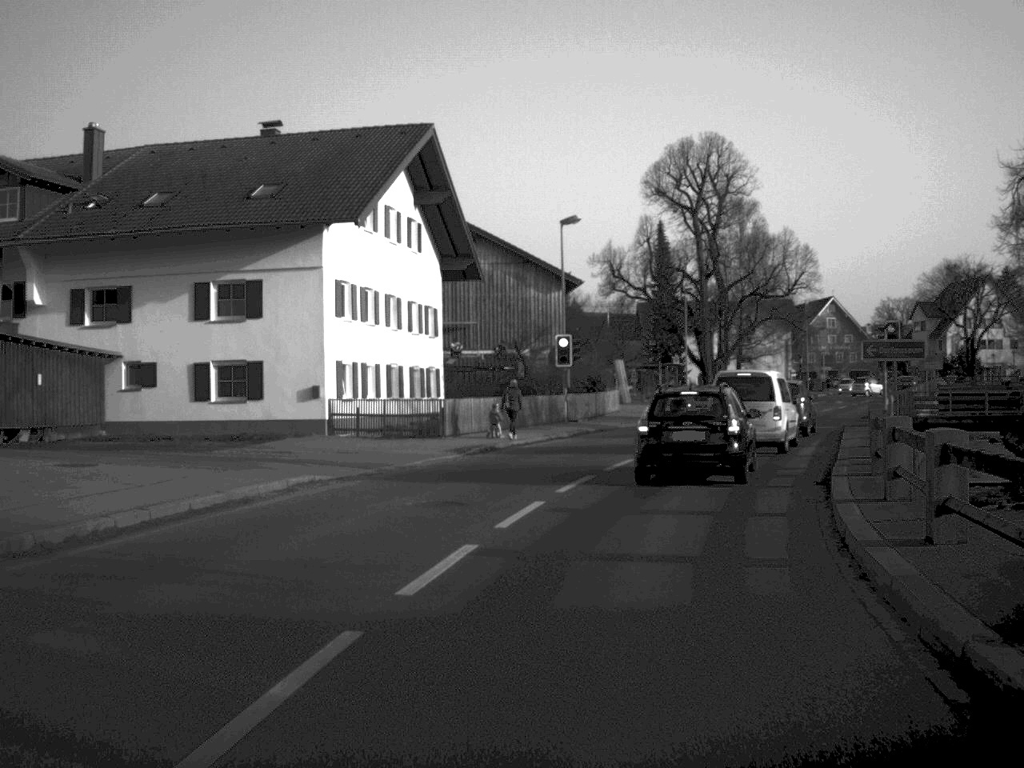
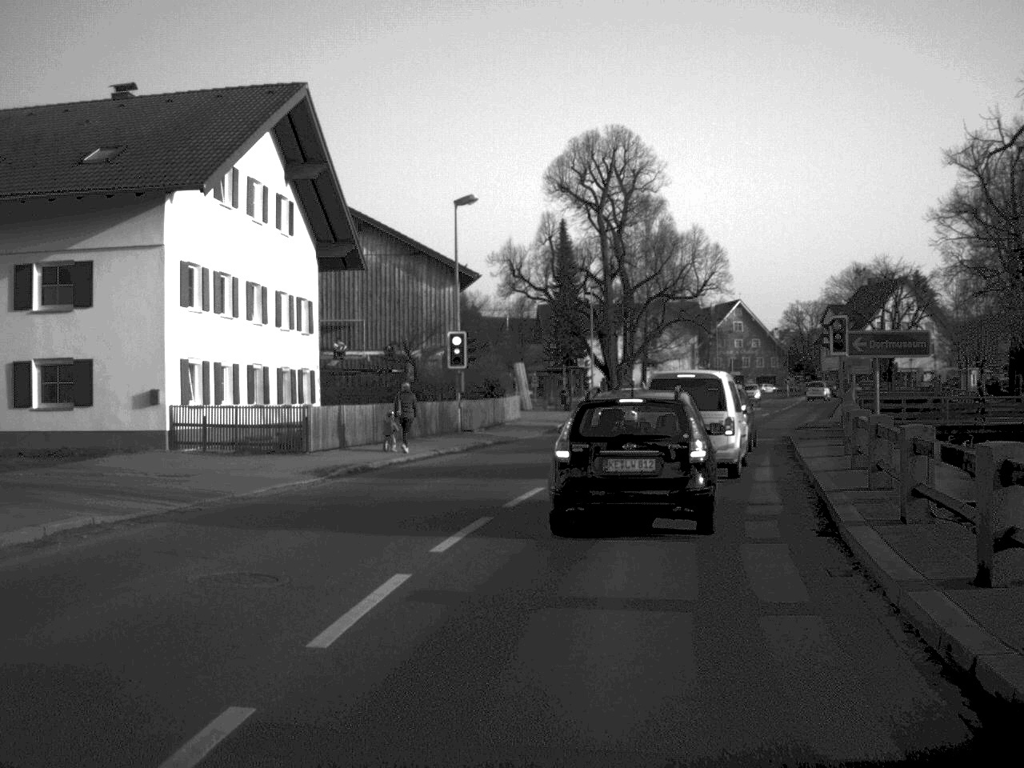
(+0.2, +6.3) m; +5°
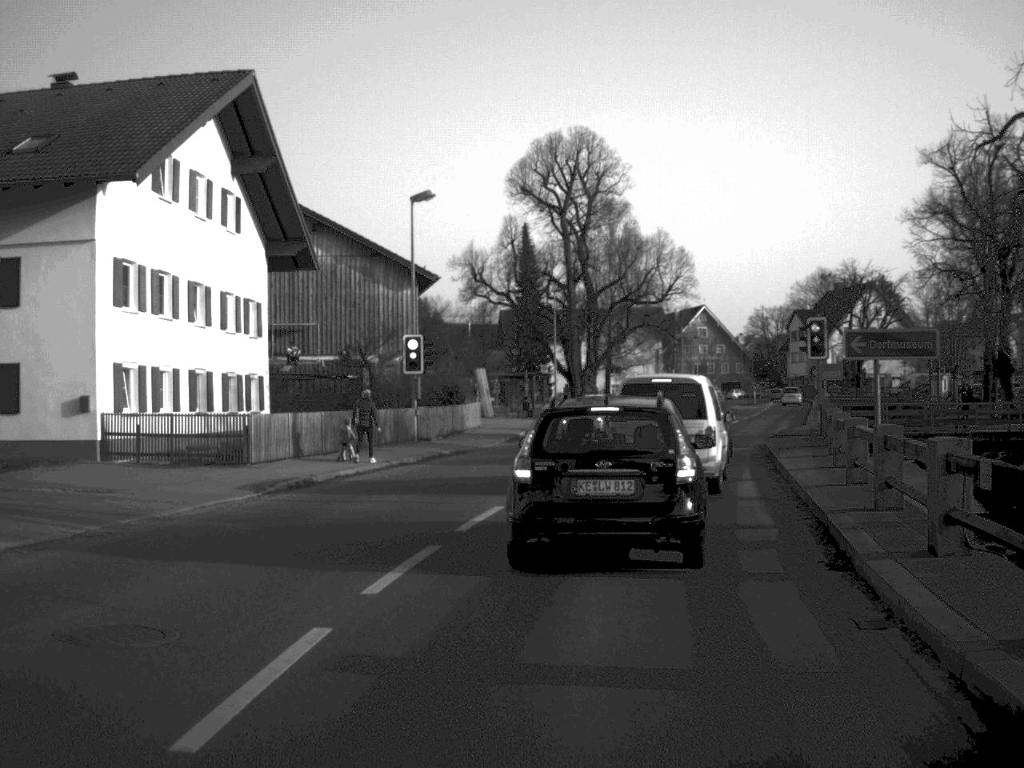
(0.0, +2.2) m; +2°
